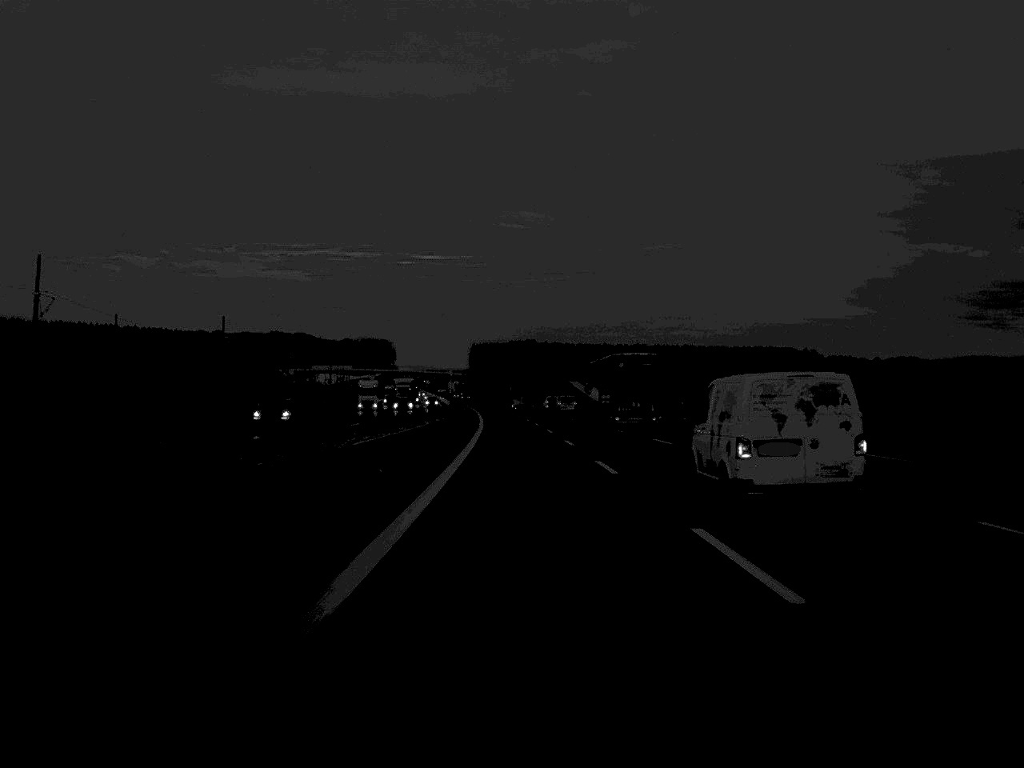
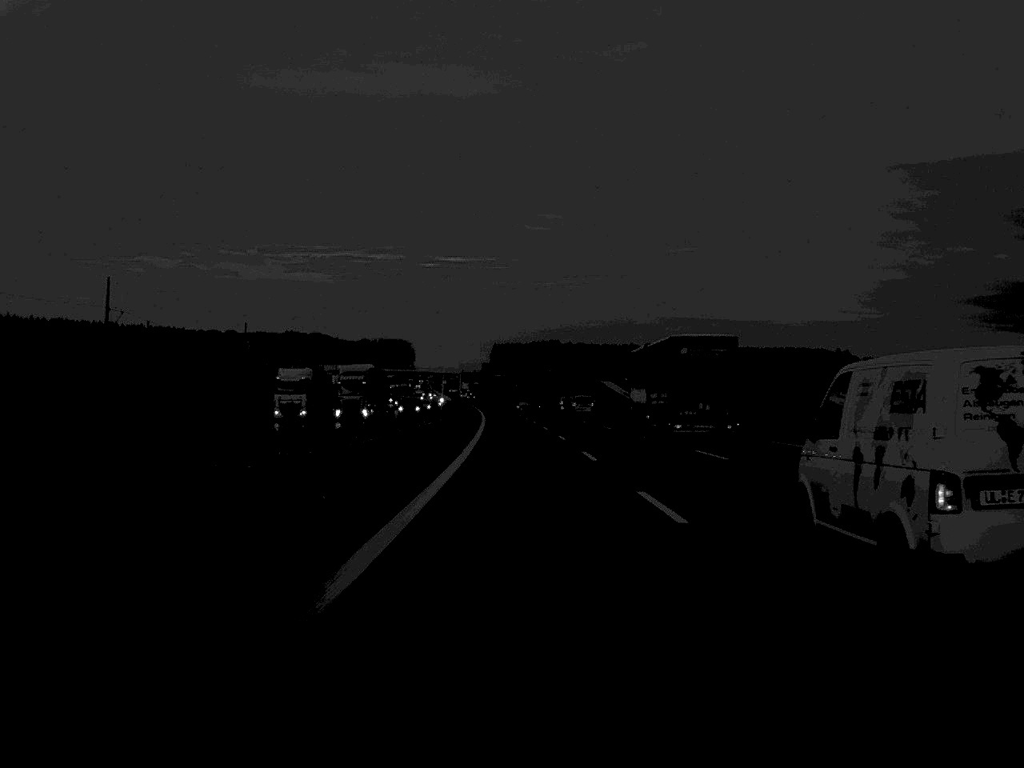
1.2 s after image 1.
(-0.4, +47.0) m; -1°
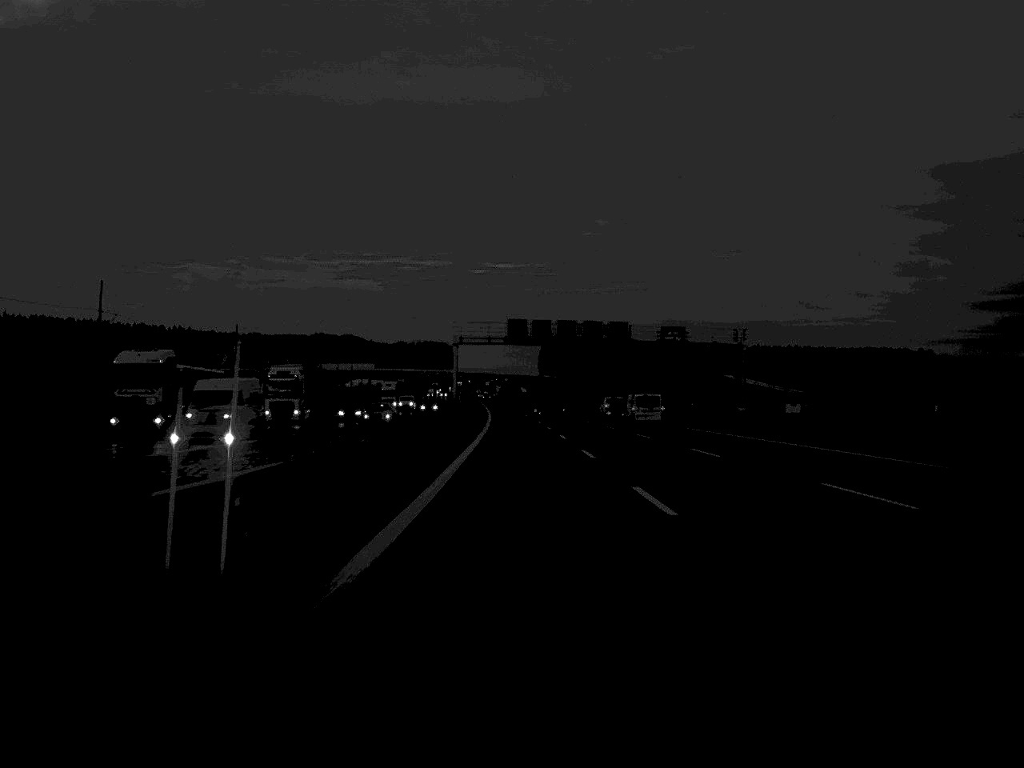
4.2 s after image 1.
(-2.5, +124.2) m; -2°
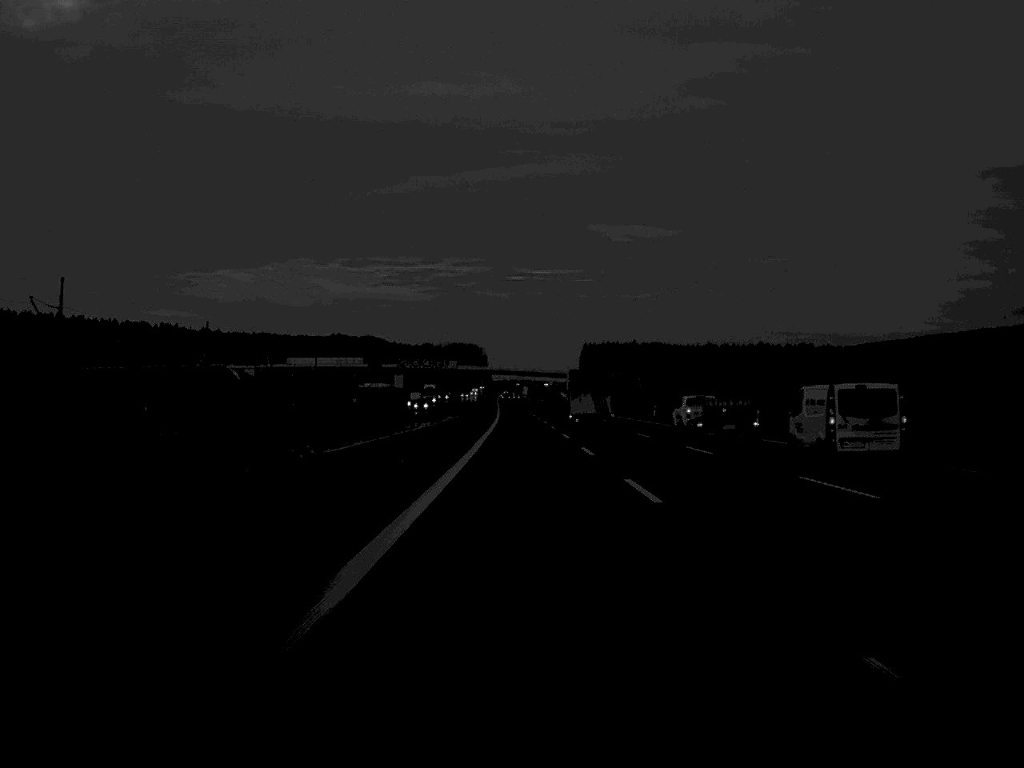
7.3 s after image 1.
(-1.8, +123.1) m; -2°
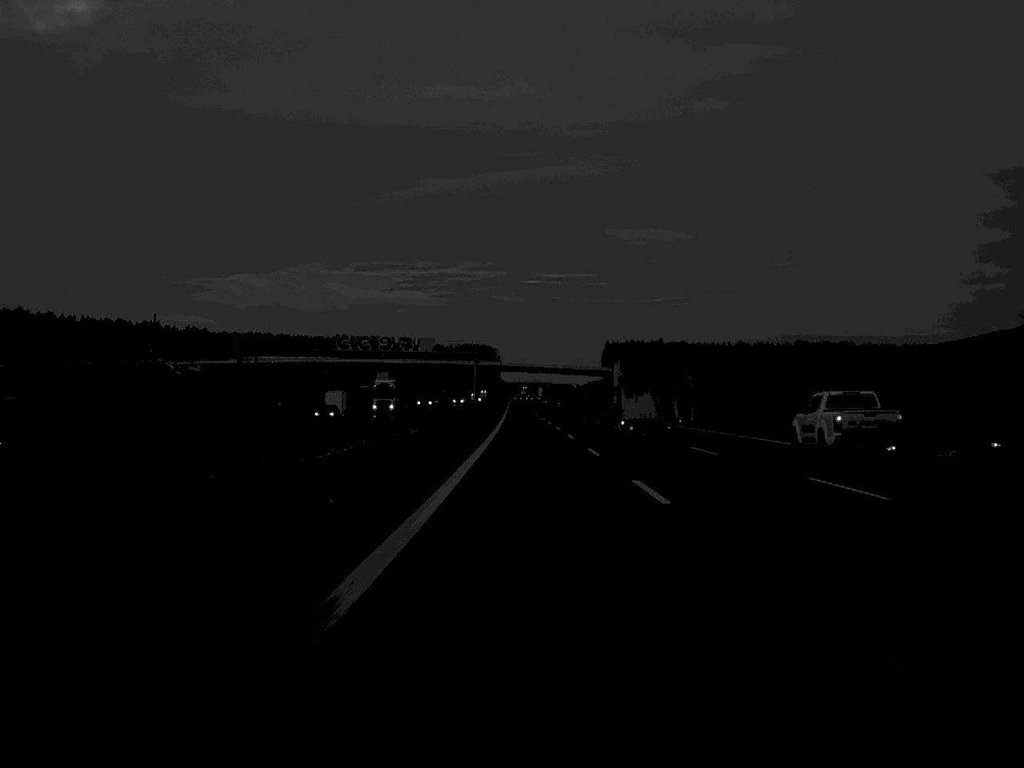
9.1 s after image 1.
(-0.4, +71.6) m; -1°
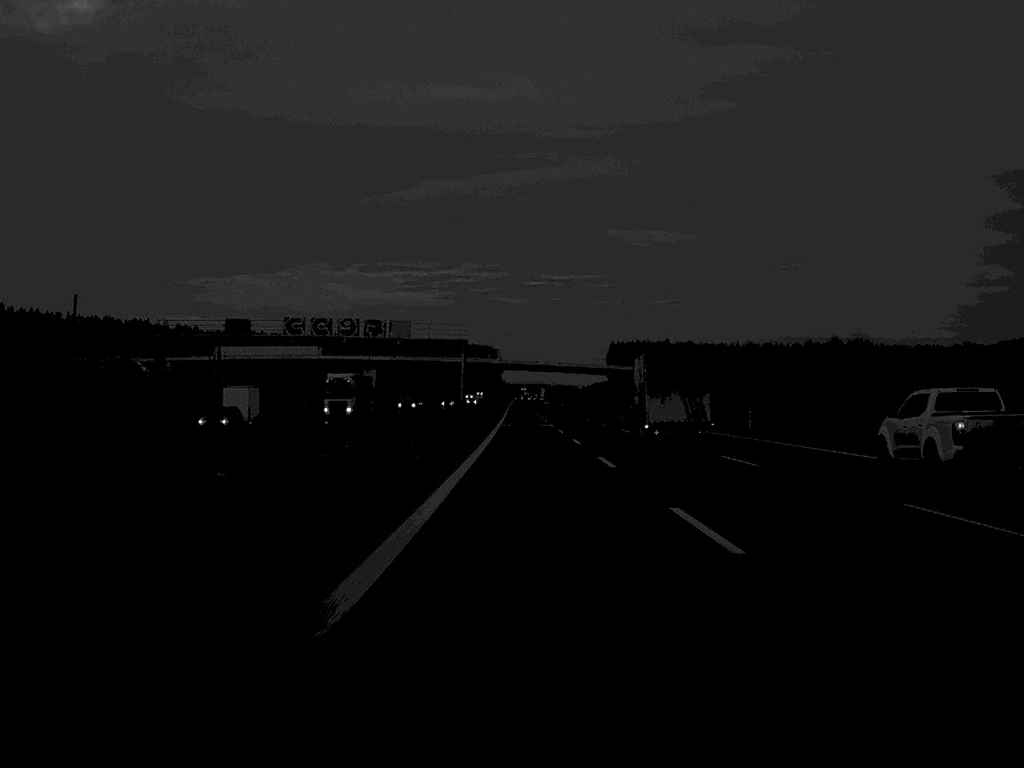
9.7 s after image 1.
(0.0, +24.7) m; 0°
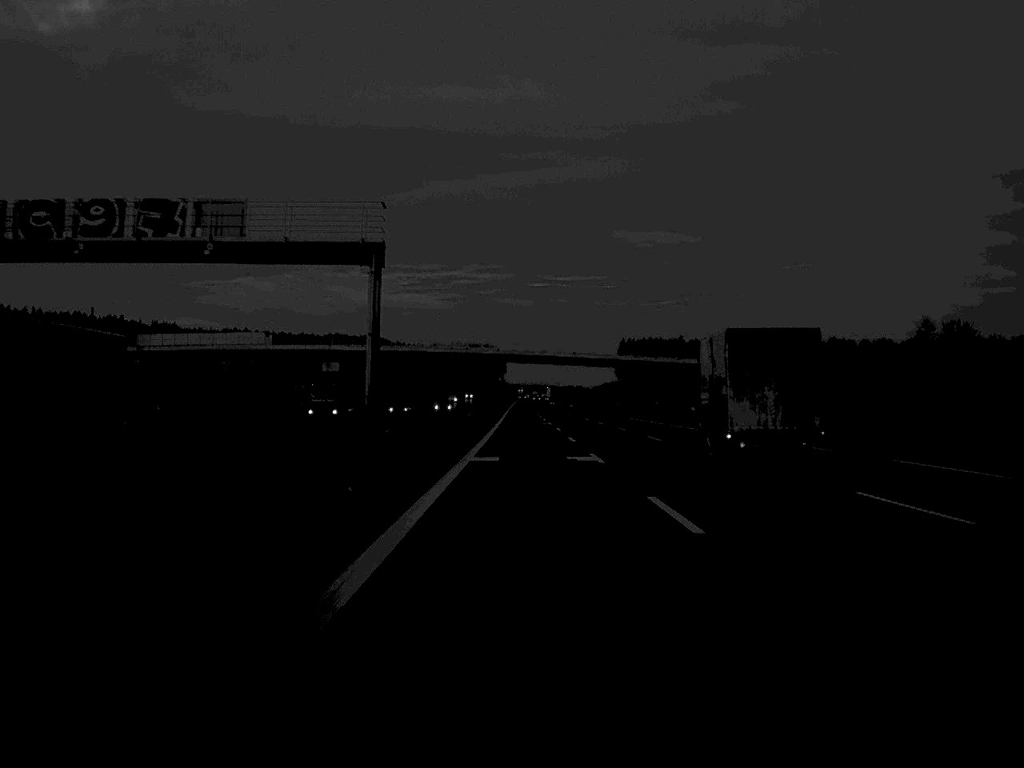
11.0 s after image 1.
(-0.1, +51.5) m; 0°
